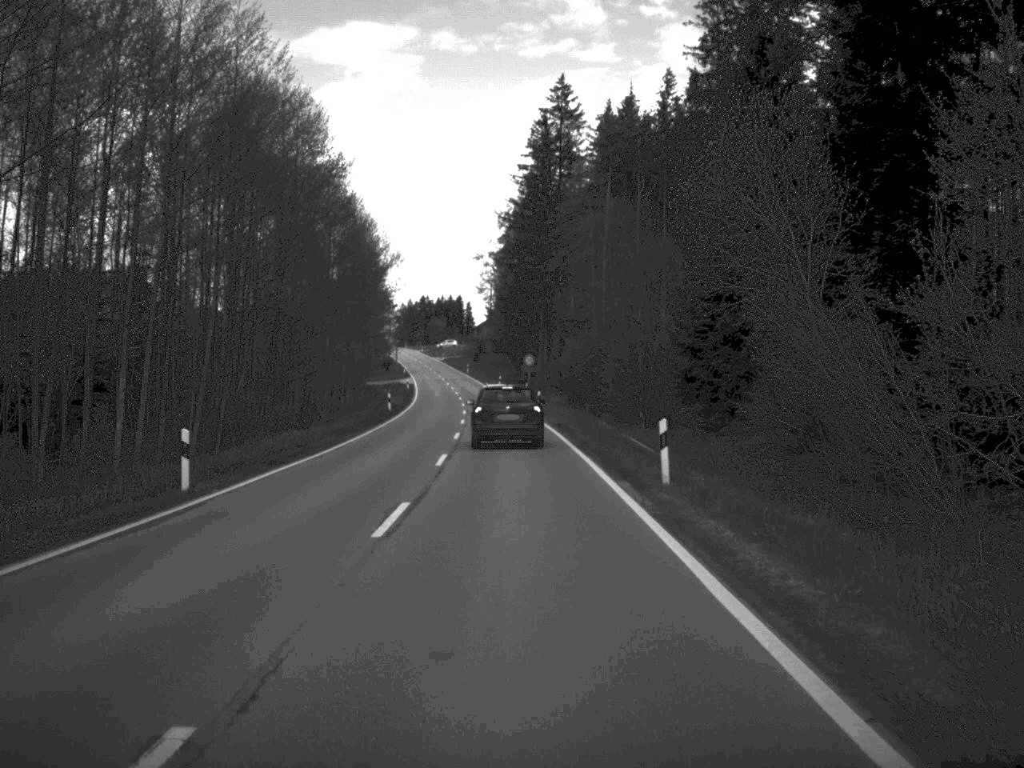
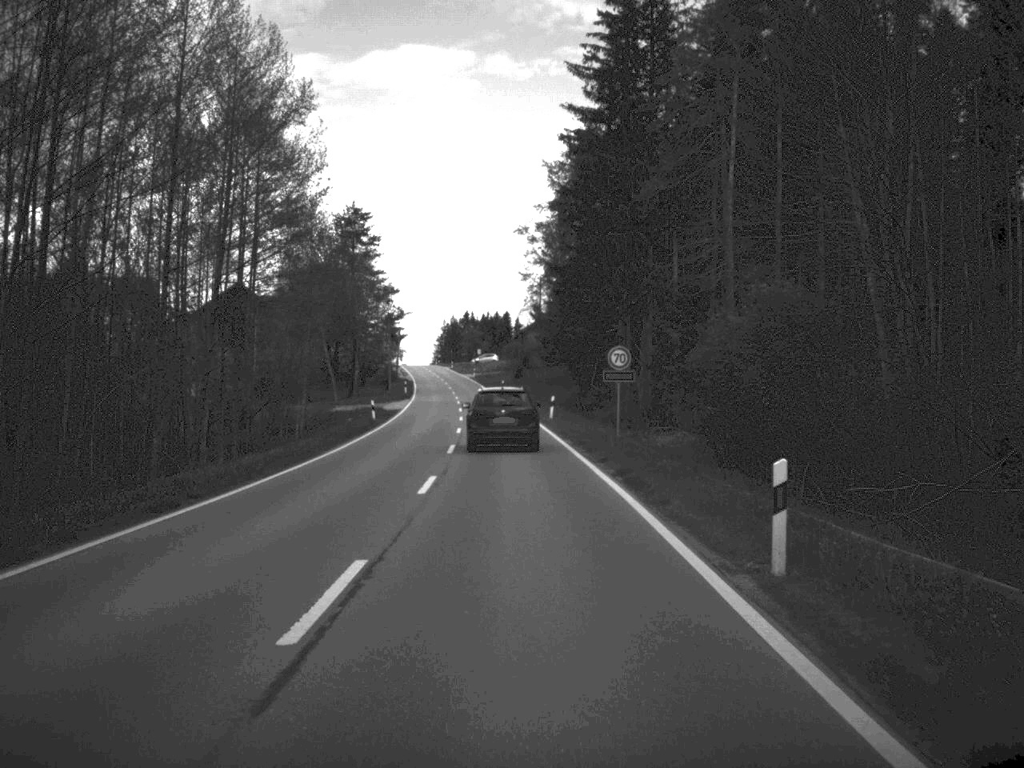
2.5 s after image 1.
(-1.1, +53.0) m; -2°
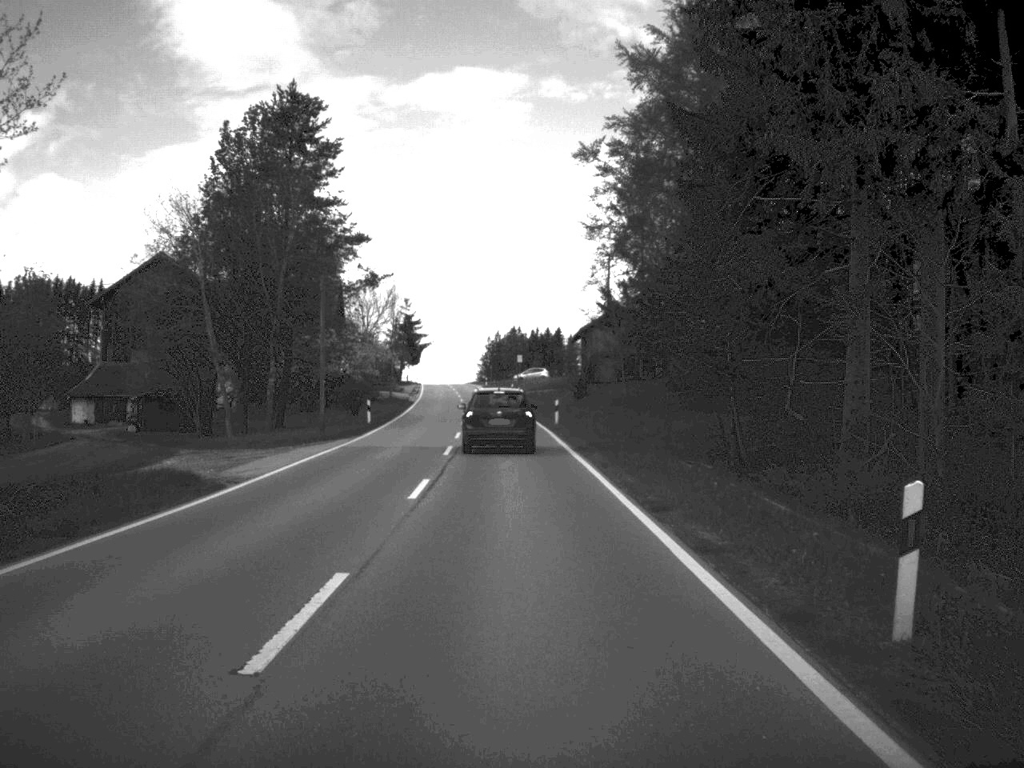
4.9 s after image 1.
(-1.0, +48.2) m; -2°
